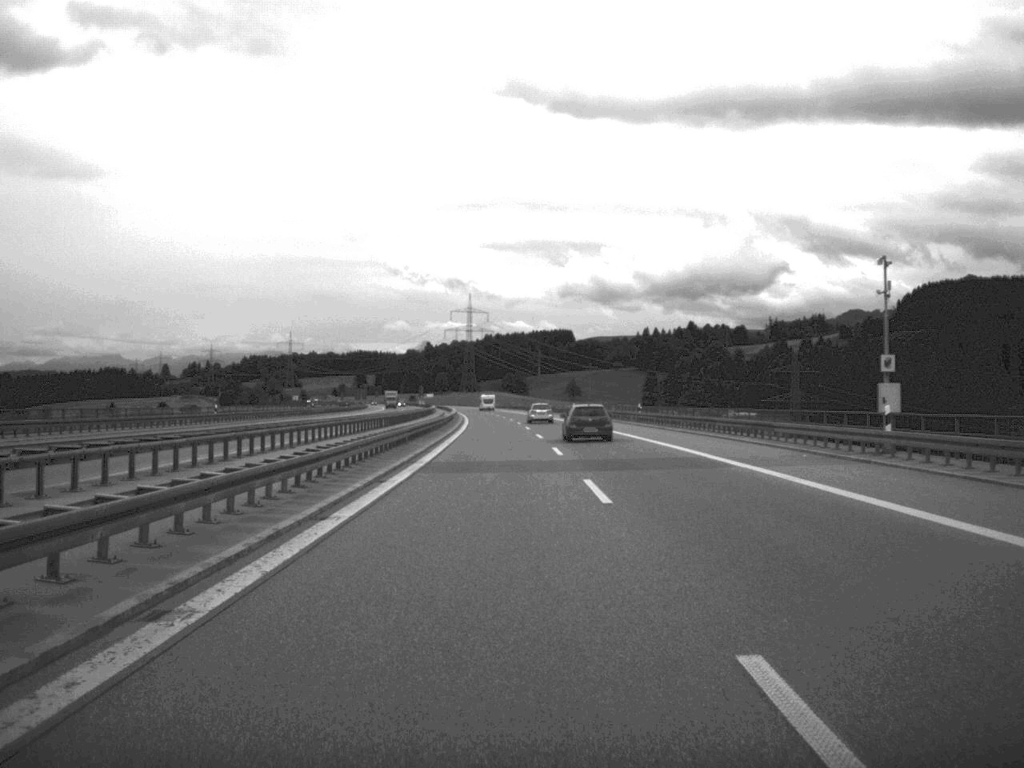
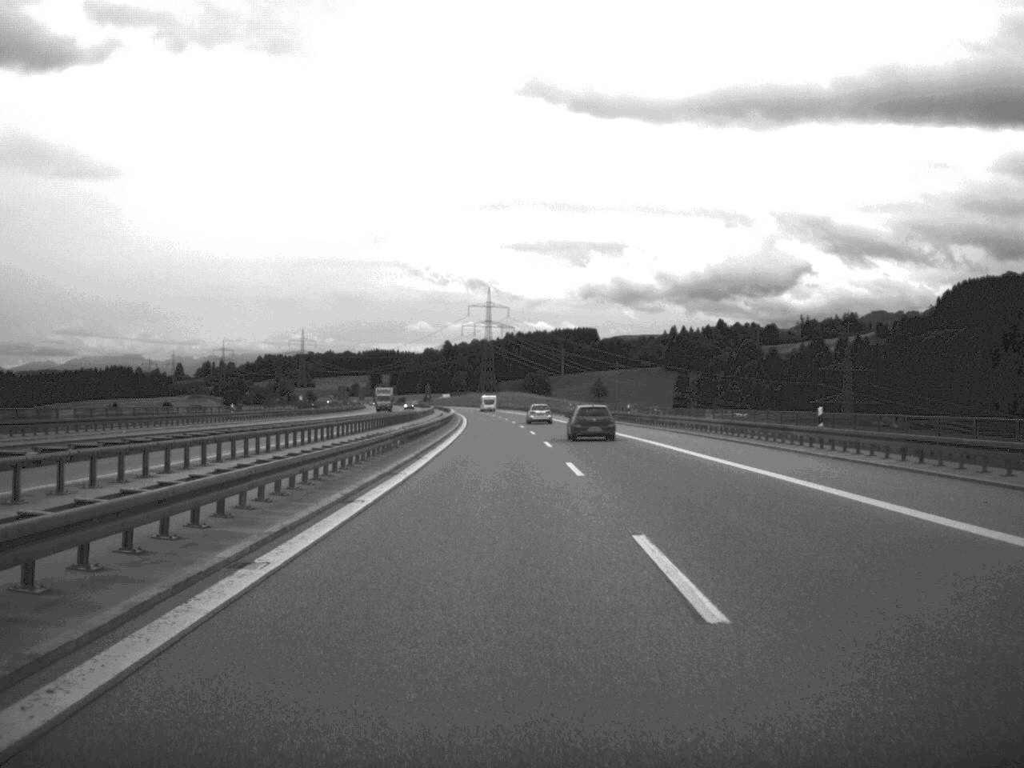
(-0.5, +45.4) m; -1°
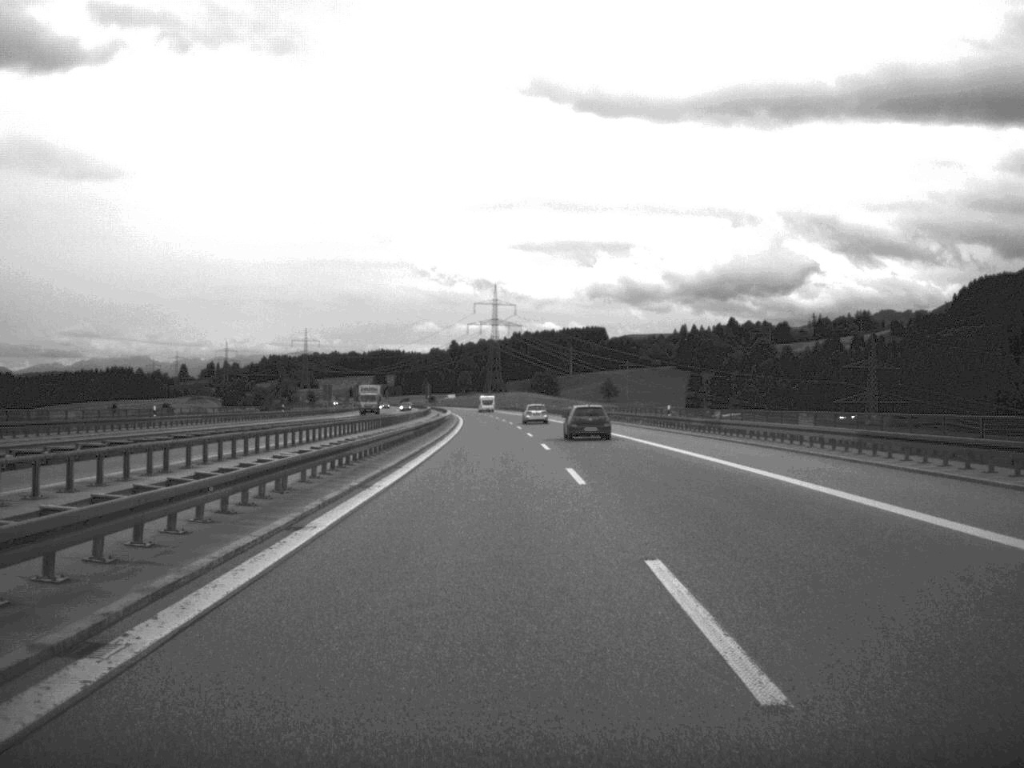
(-0.1, +20.4) m; 0°
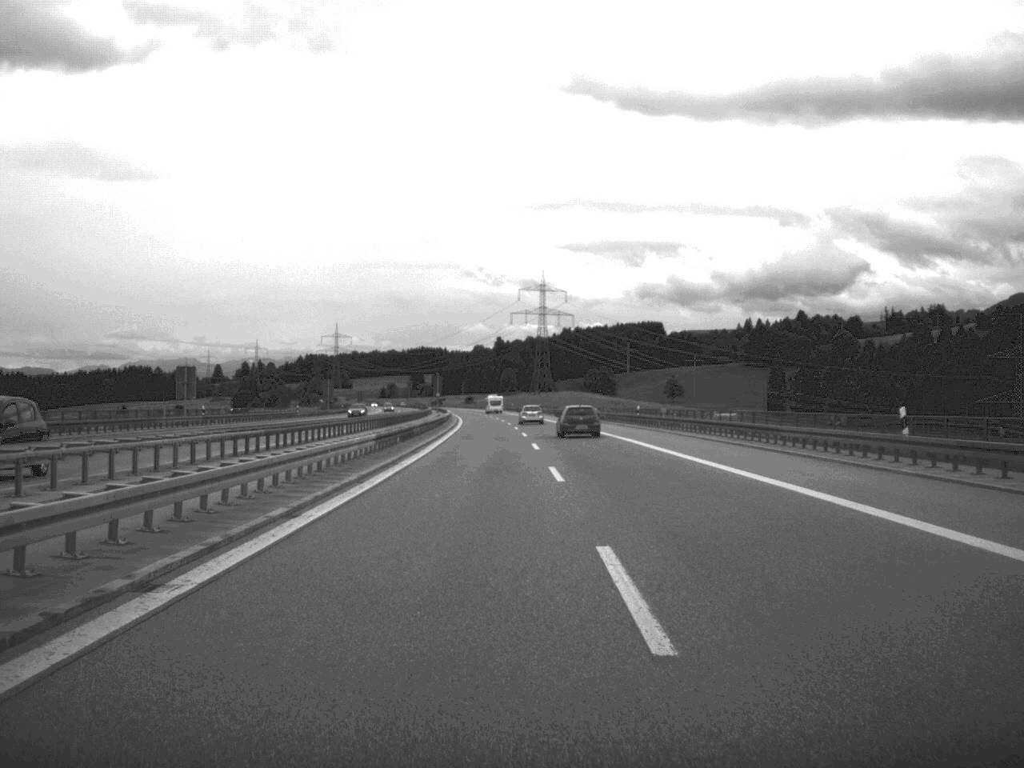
(-1.6, +86.7) m; -2°
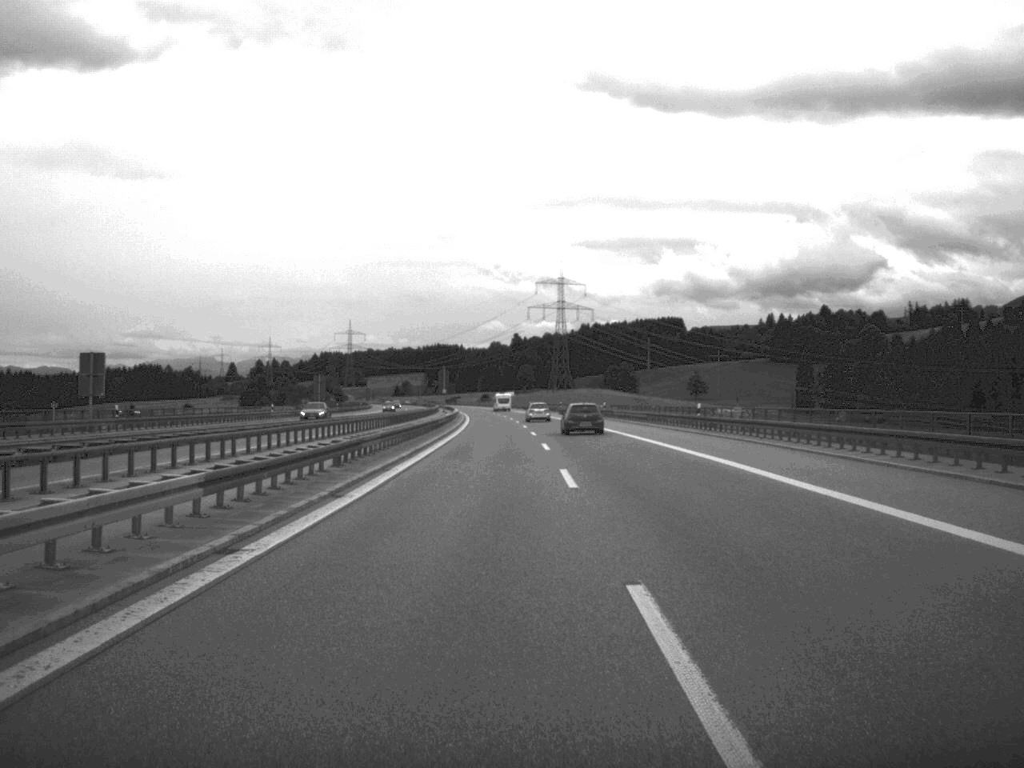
(-0.1, +20.5) m; -1°
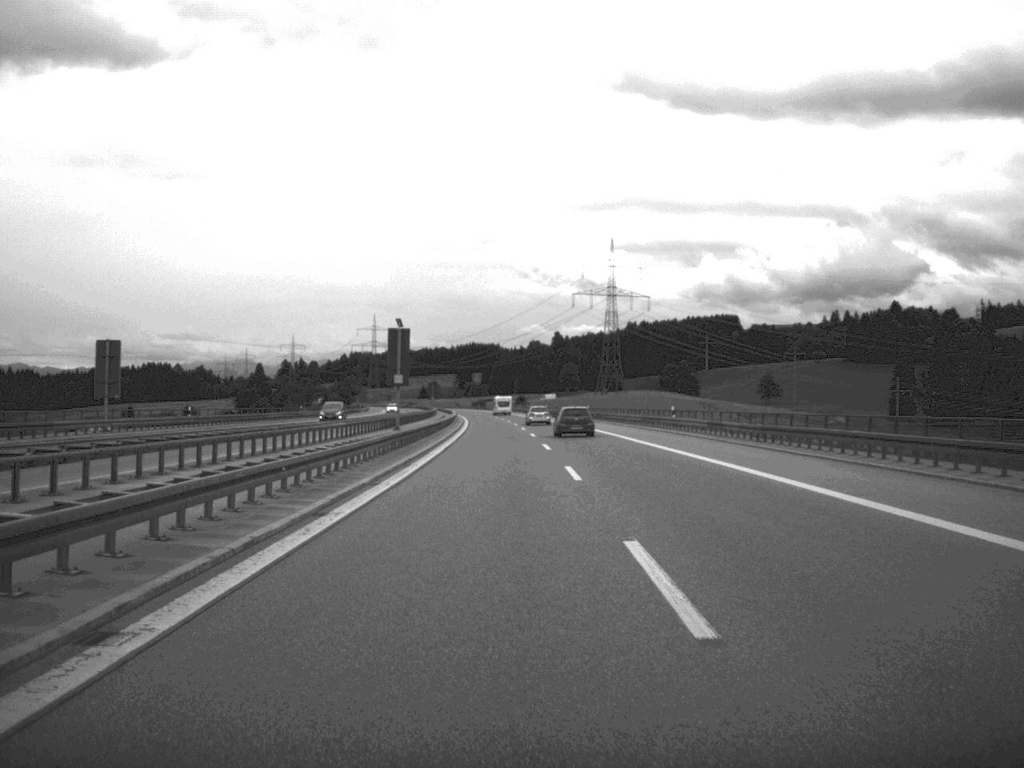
(-1.5, +84.7) m; -2°
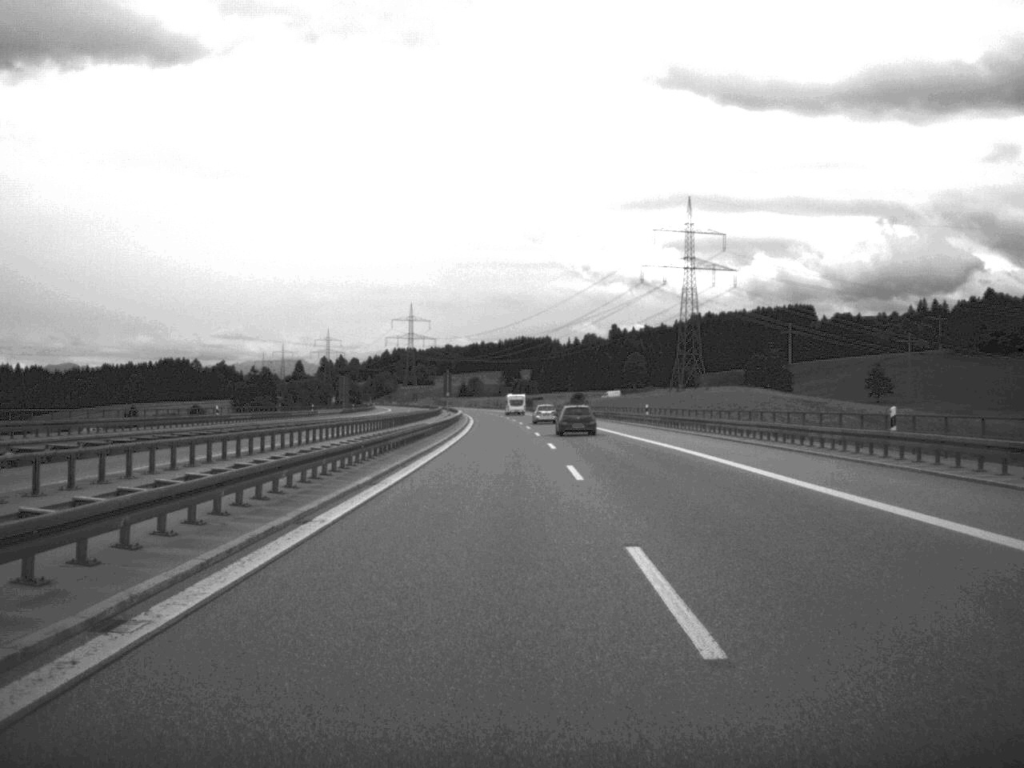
(-1.6, +89.0) m; -2°
